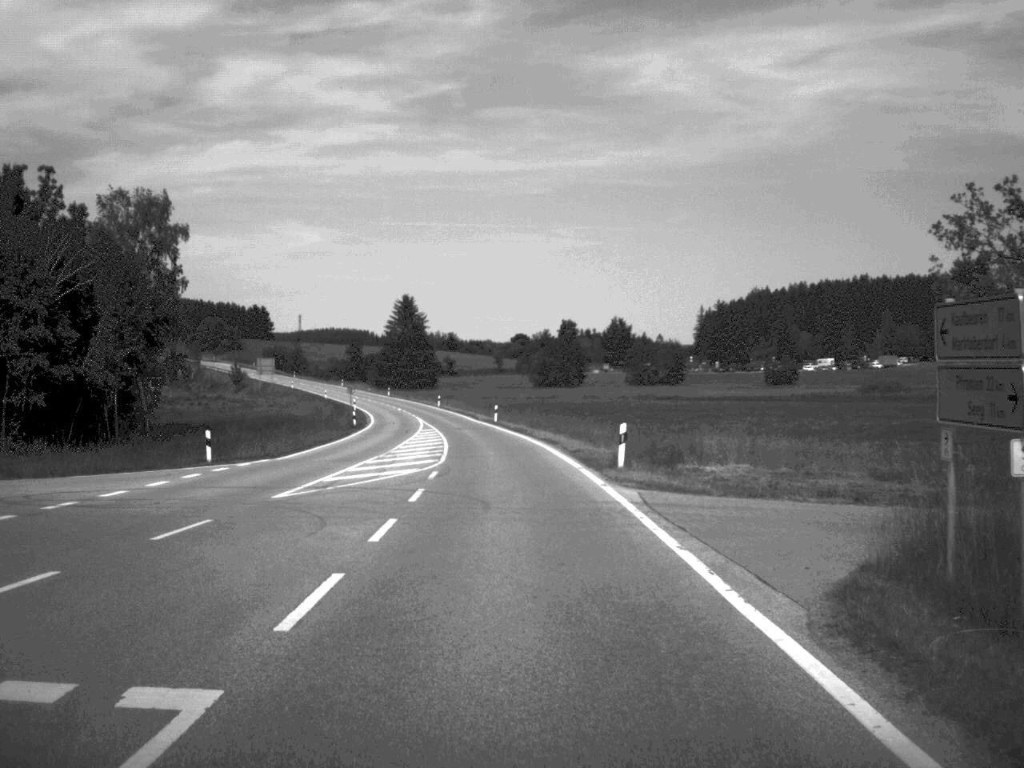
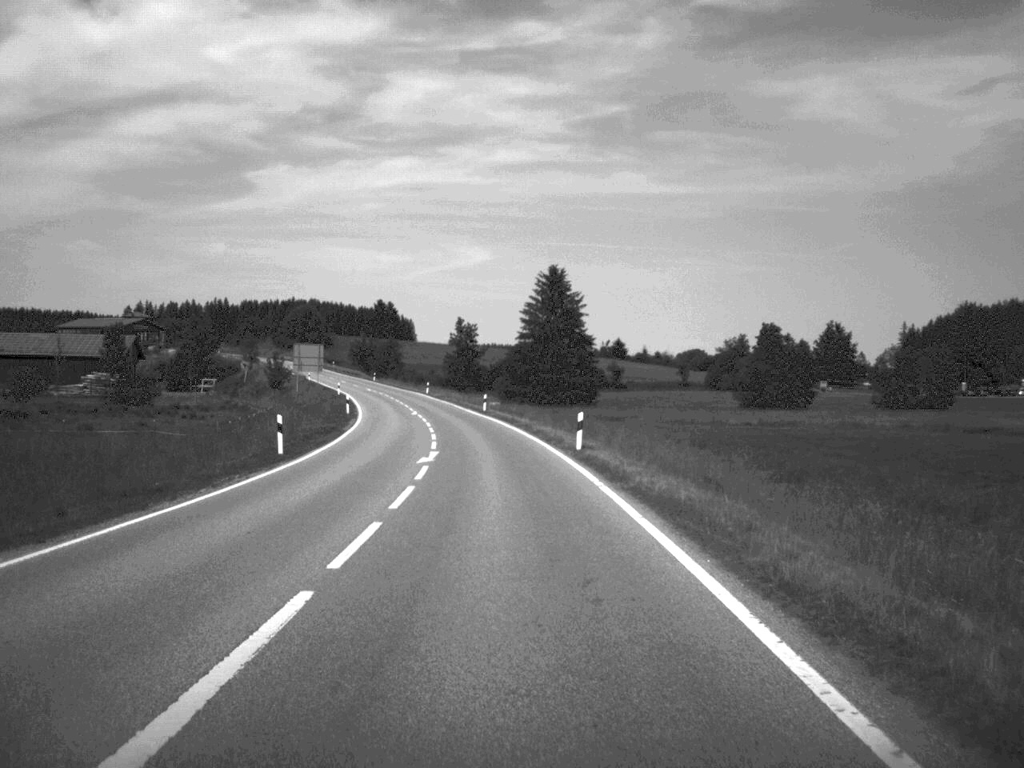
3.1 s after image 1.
(-5.1, +83.7) m; -7°
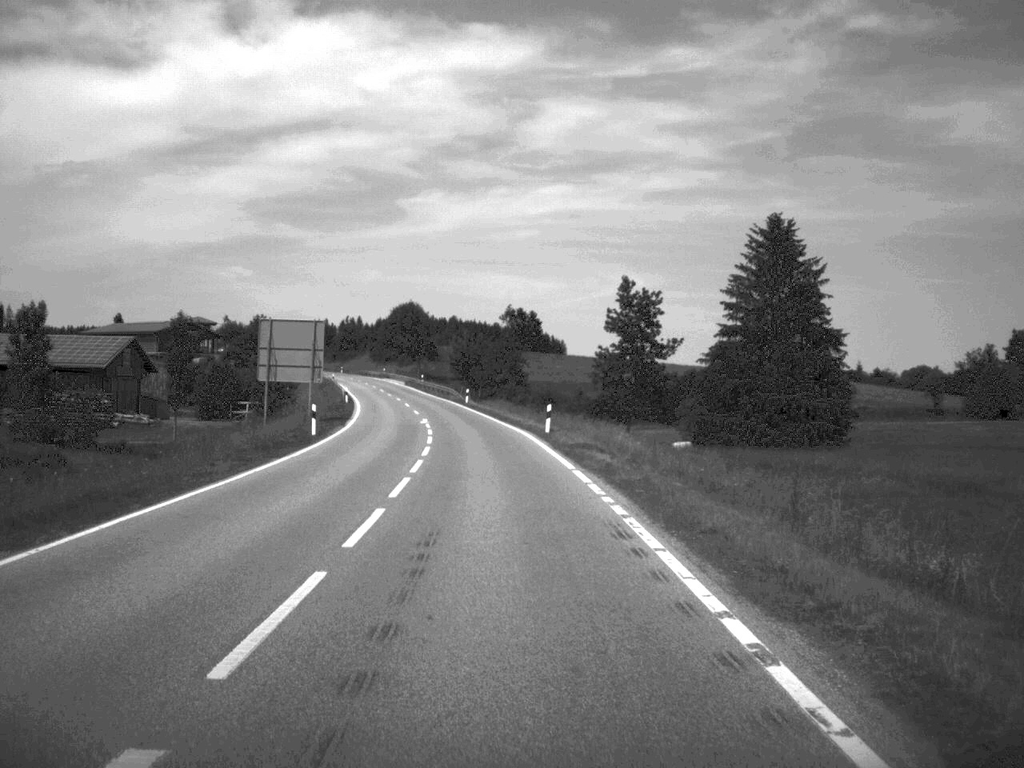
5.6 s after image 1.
(-4.1, +68.8) m; -7°
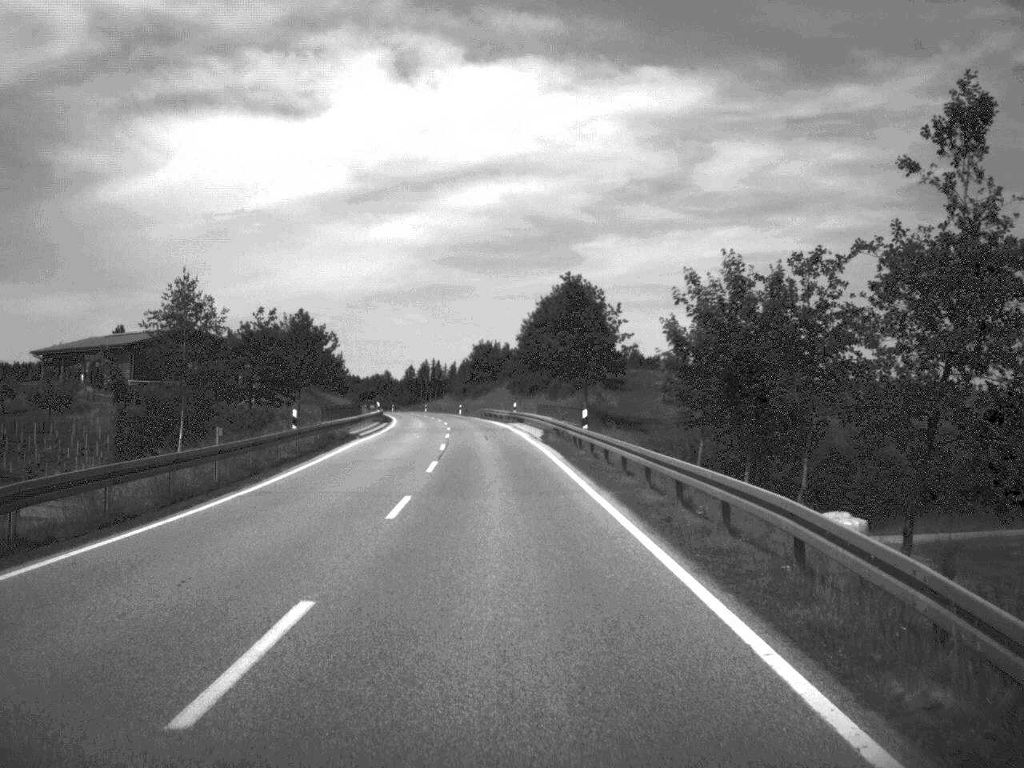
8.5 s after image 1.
(-6.2, +83.2) m; -8°
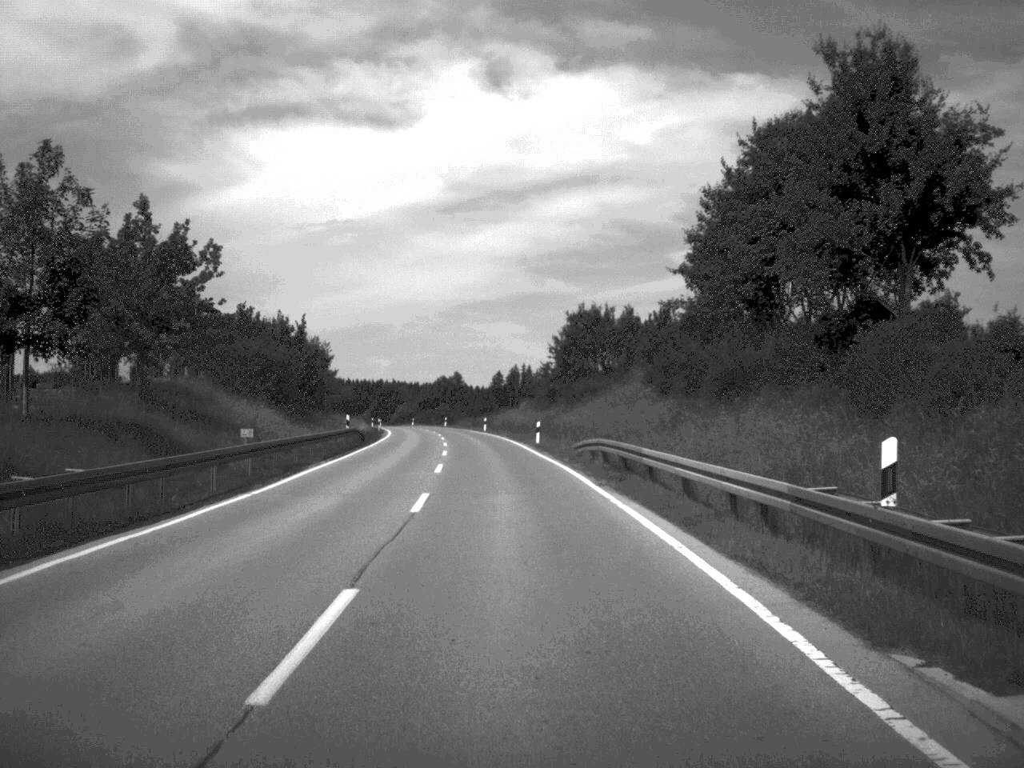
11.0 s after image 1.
(-2.8, +69.1) m; -4°
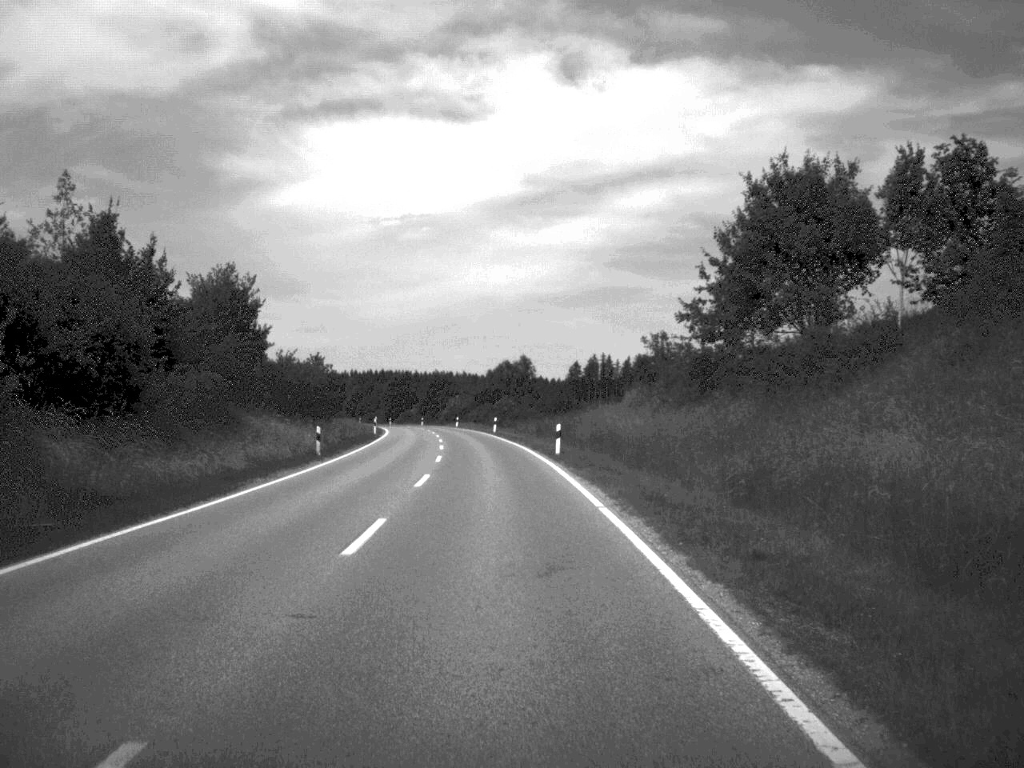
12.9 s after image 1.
(-1.5, +51.8) m; -3°
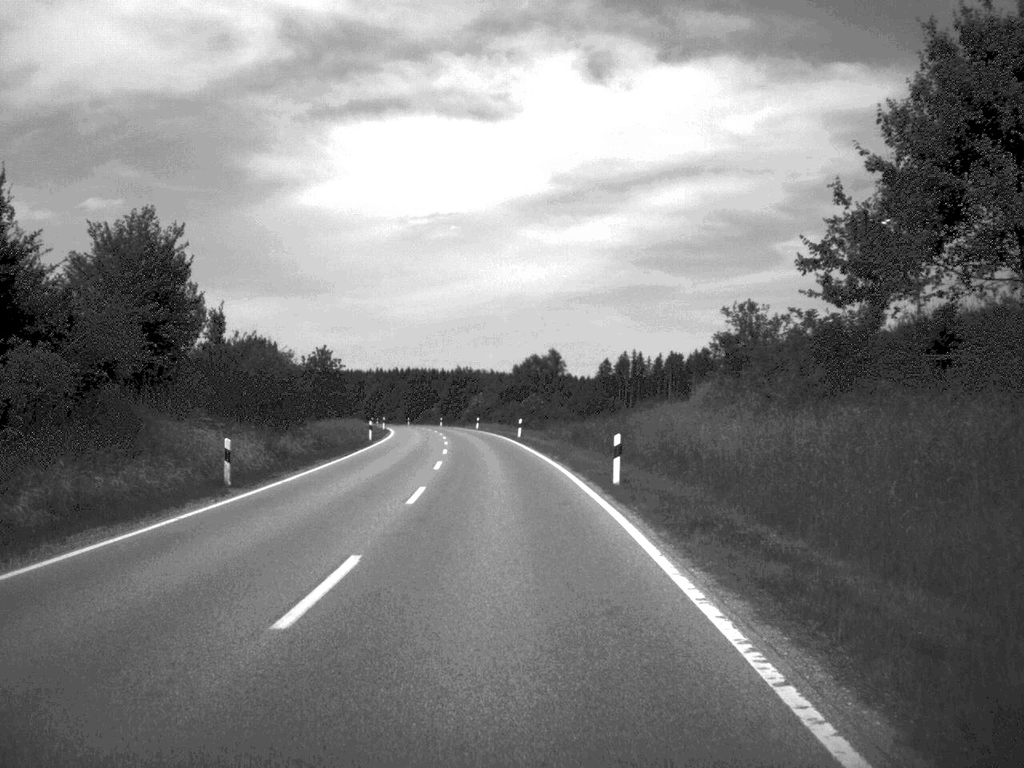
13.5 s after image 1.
(-0.2, +15.9) m; -1°
